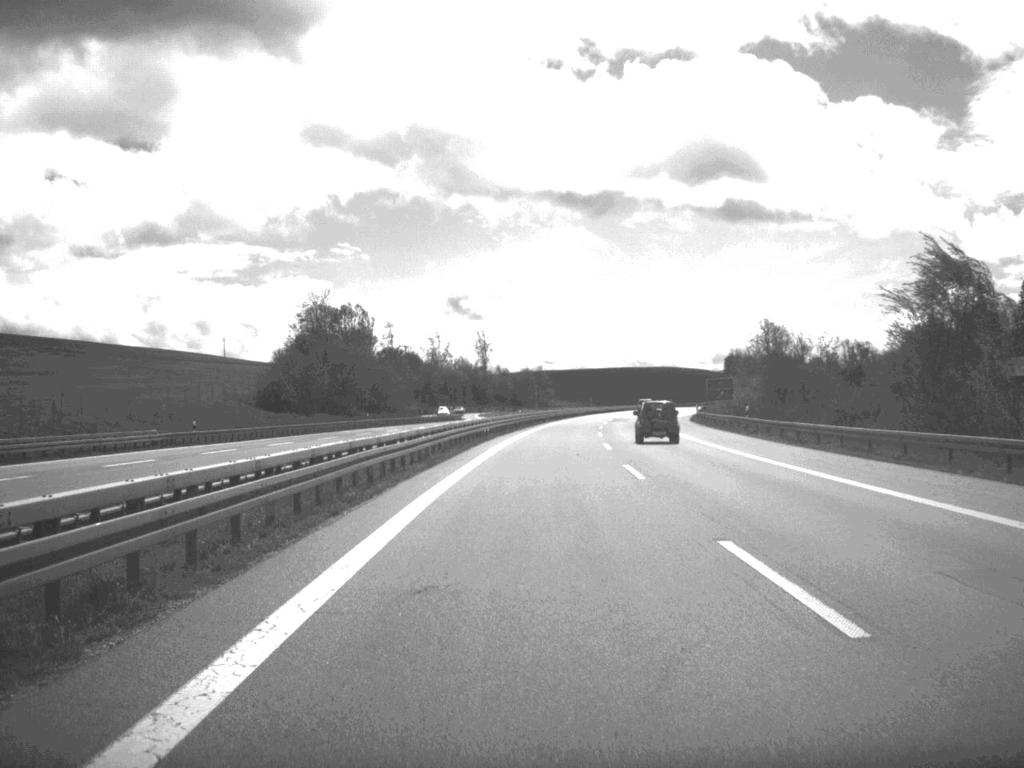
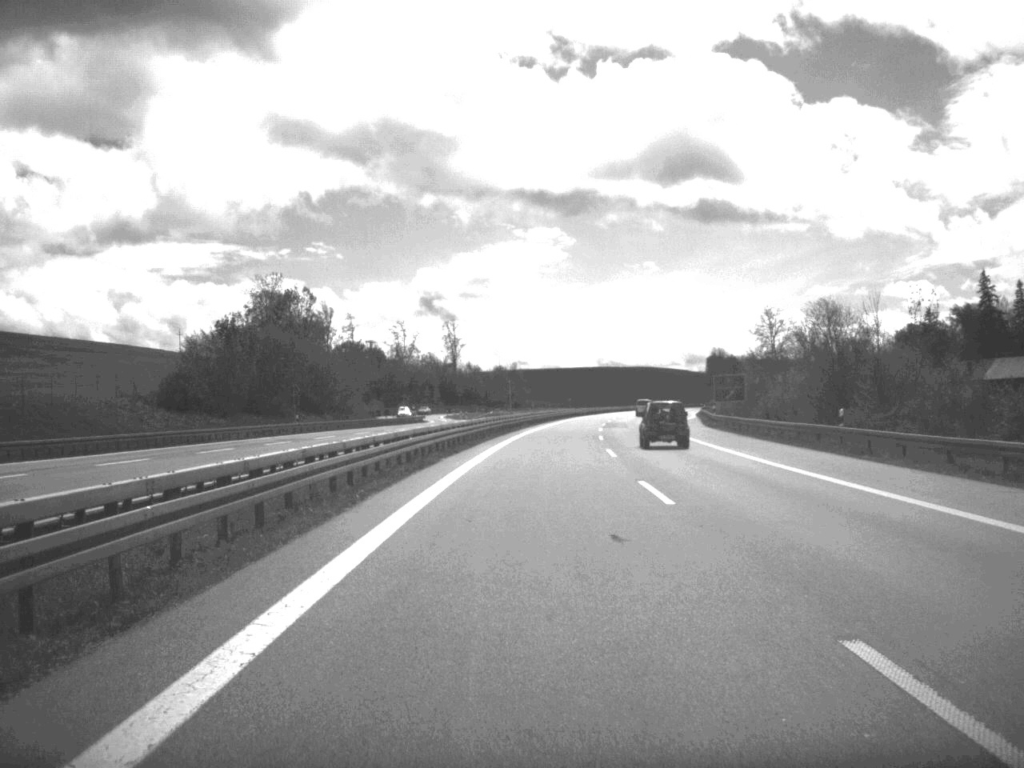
(+0.2, +24.0) m; +1°
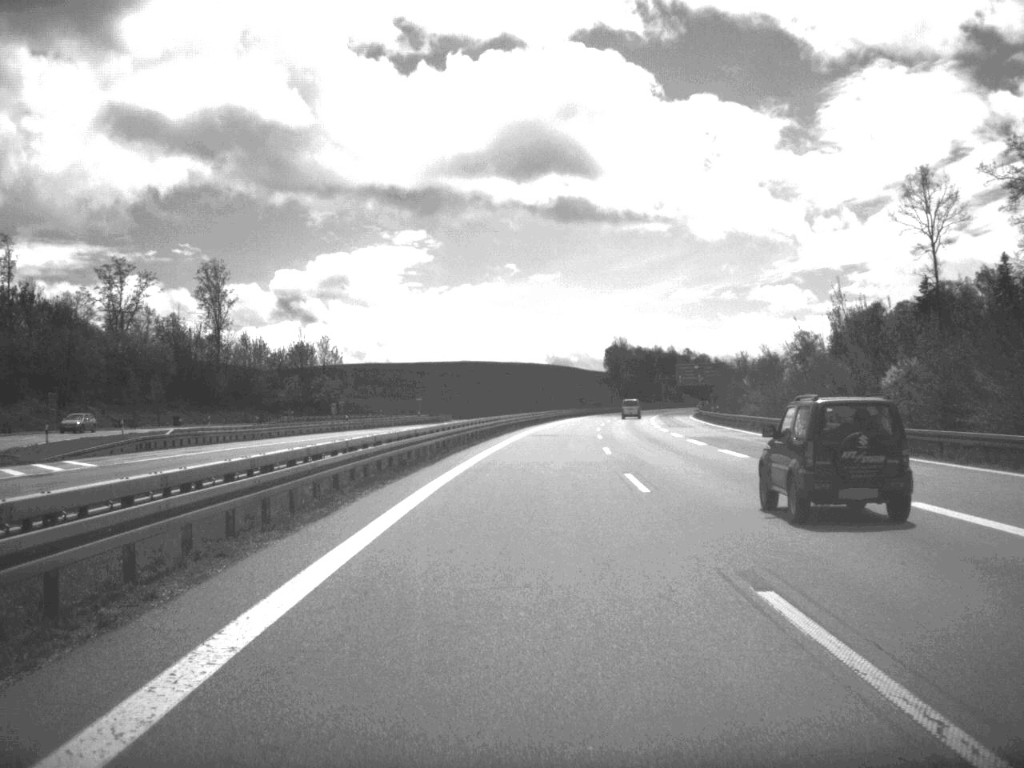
(+6.0, +121.2) m; +6°
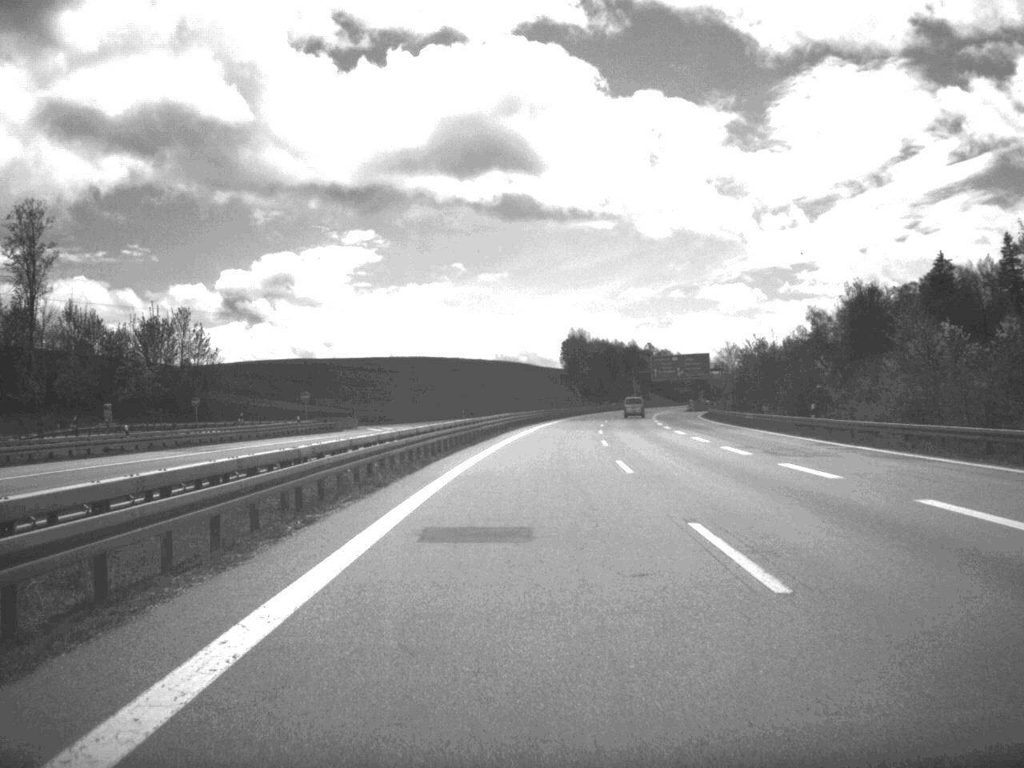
(+0.9, +48.2) m; +2°
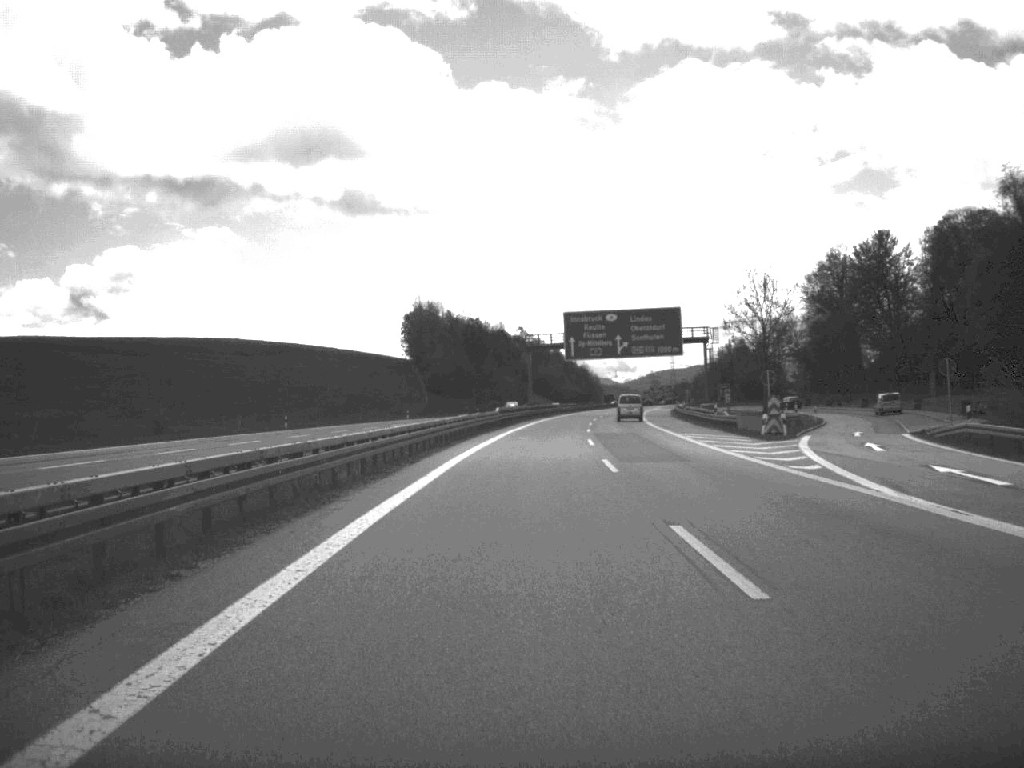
(+6.5, +124.3) m; +6°
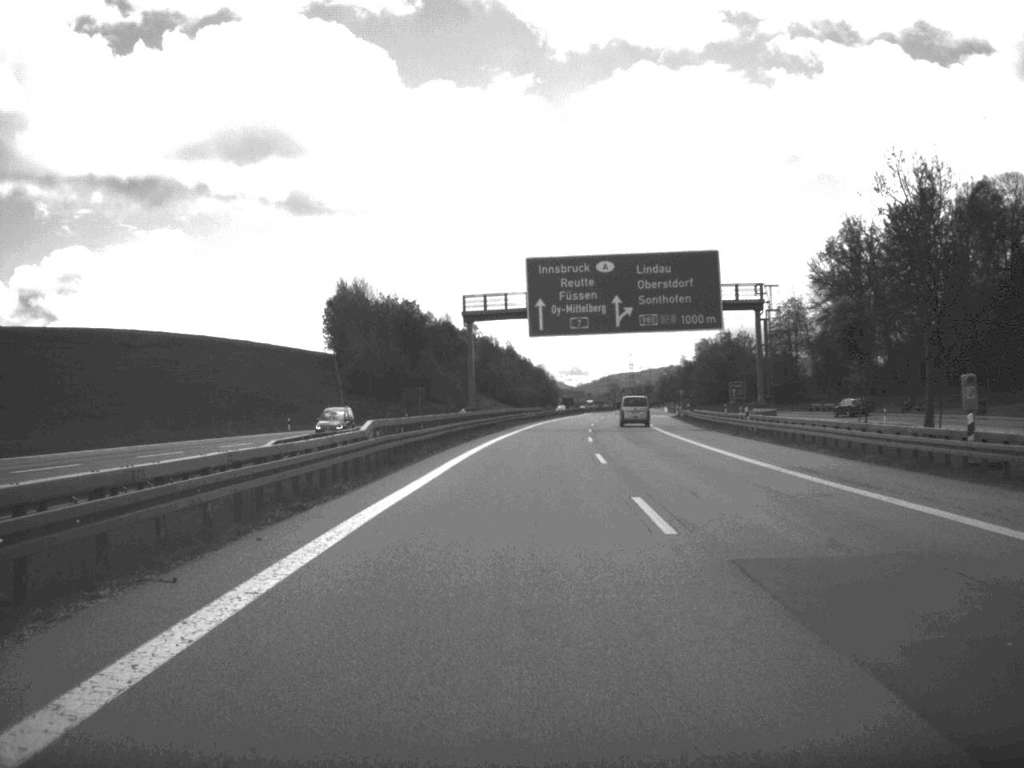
(+0.9, +48.6) m; +2°
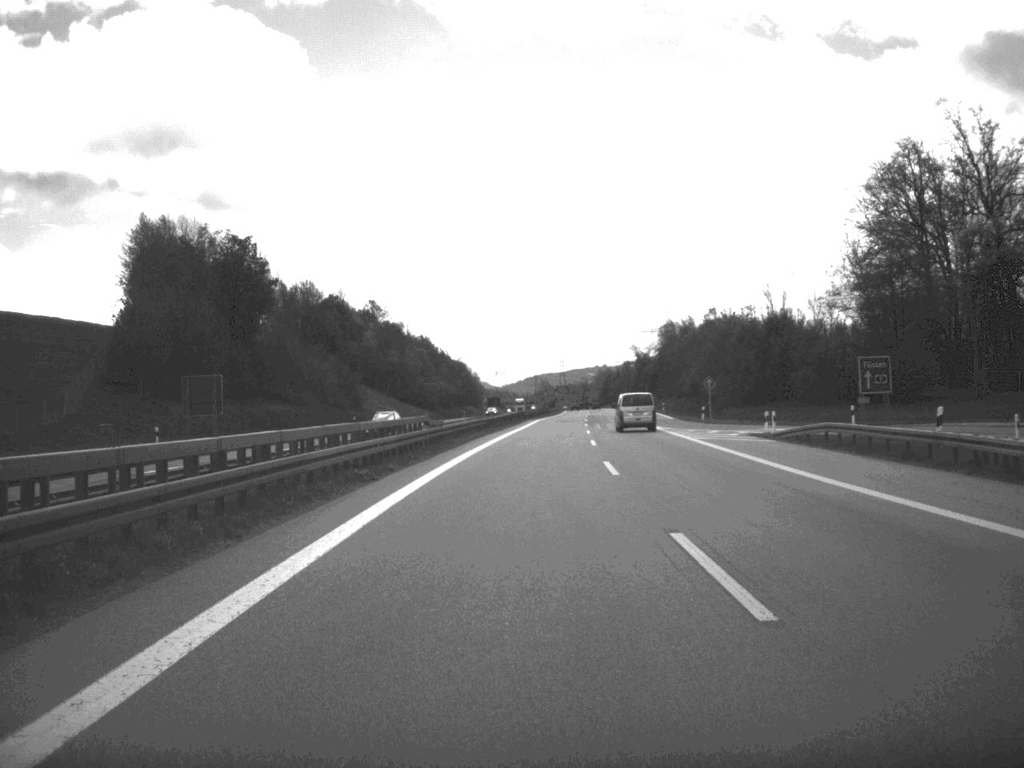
(+2.1, +76.7) m; +3°
